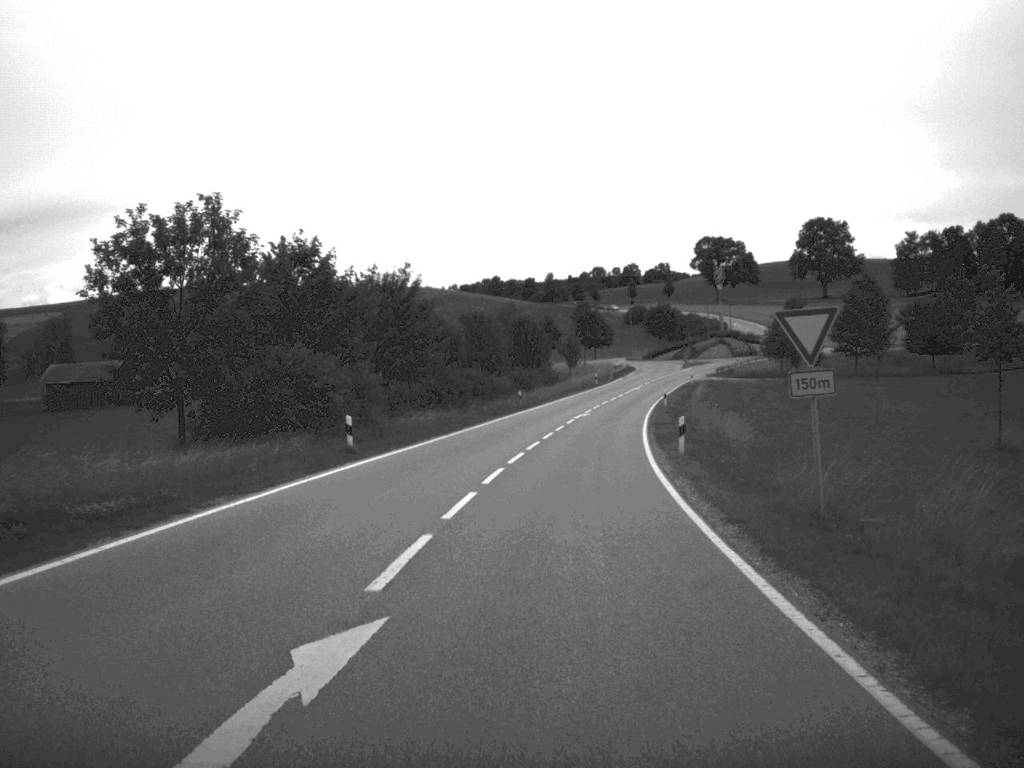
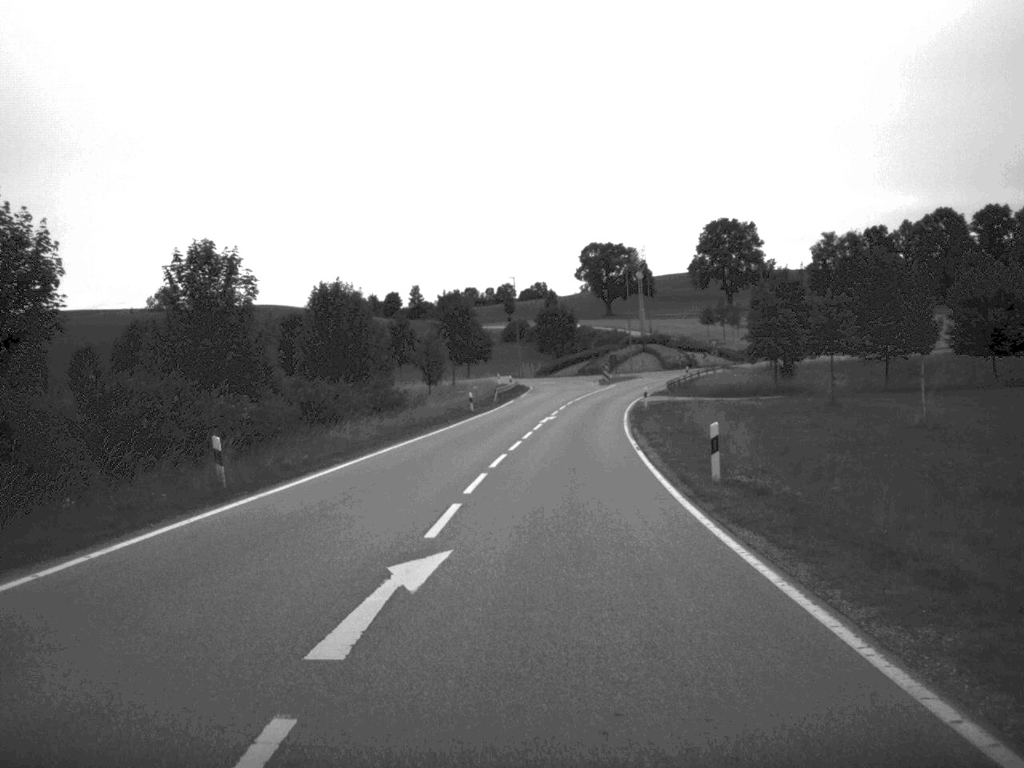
(+2.4, +48.5) m; +5°
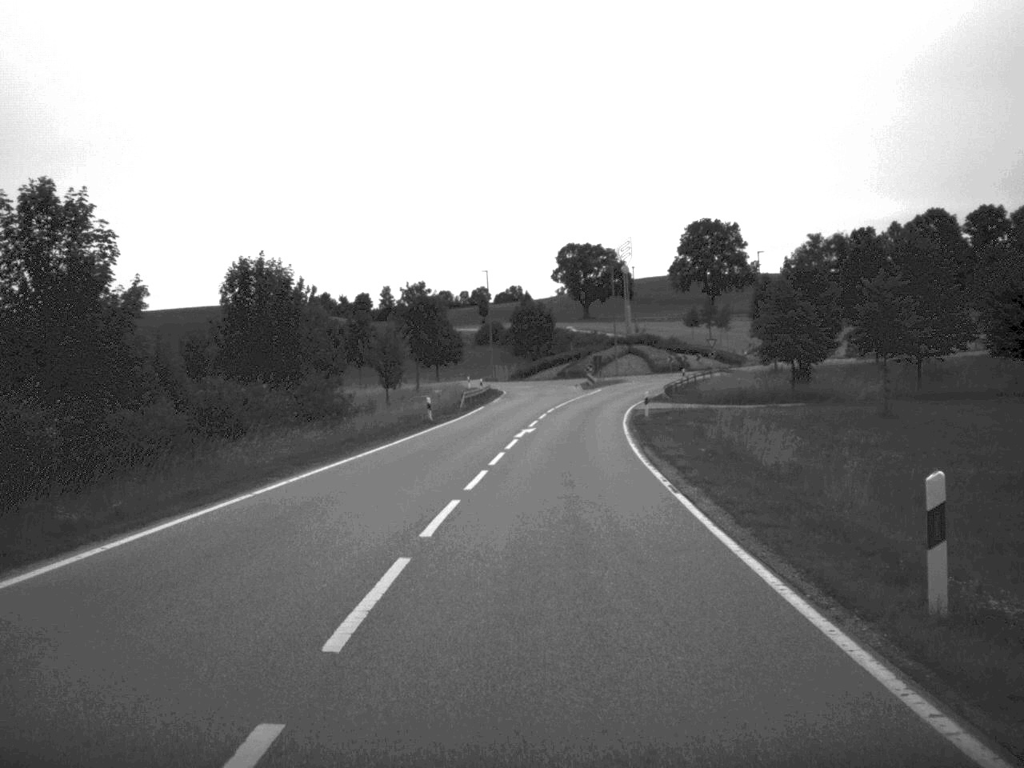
(+0.1, +11.6) m; +1°
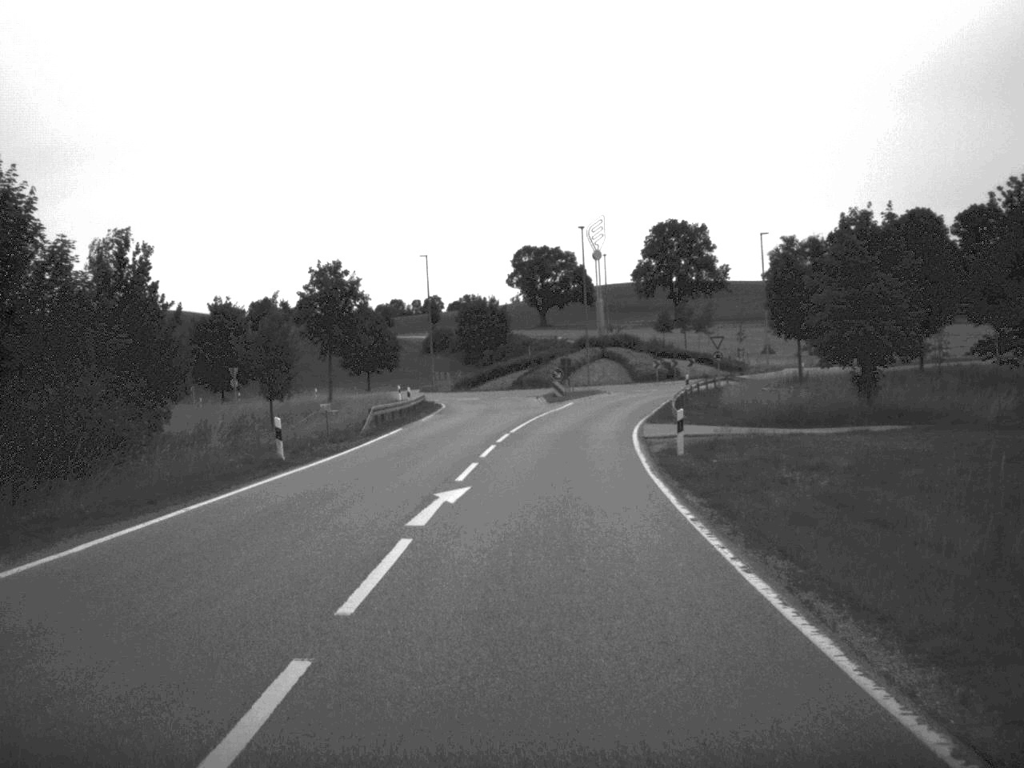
(+0.4, +21.9) m; +2°
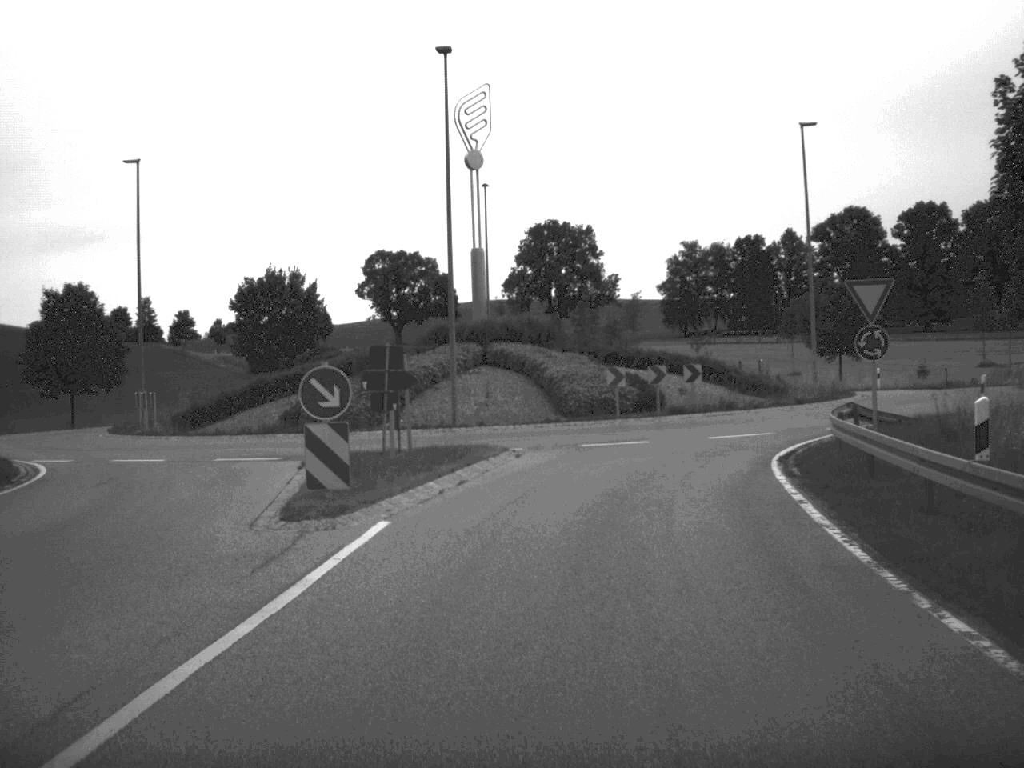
(+2.0, +47.2) m; +6°
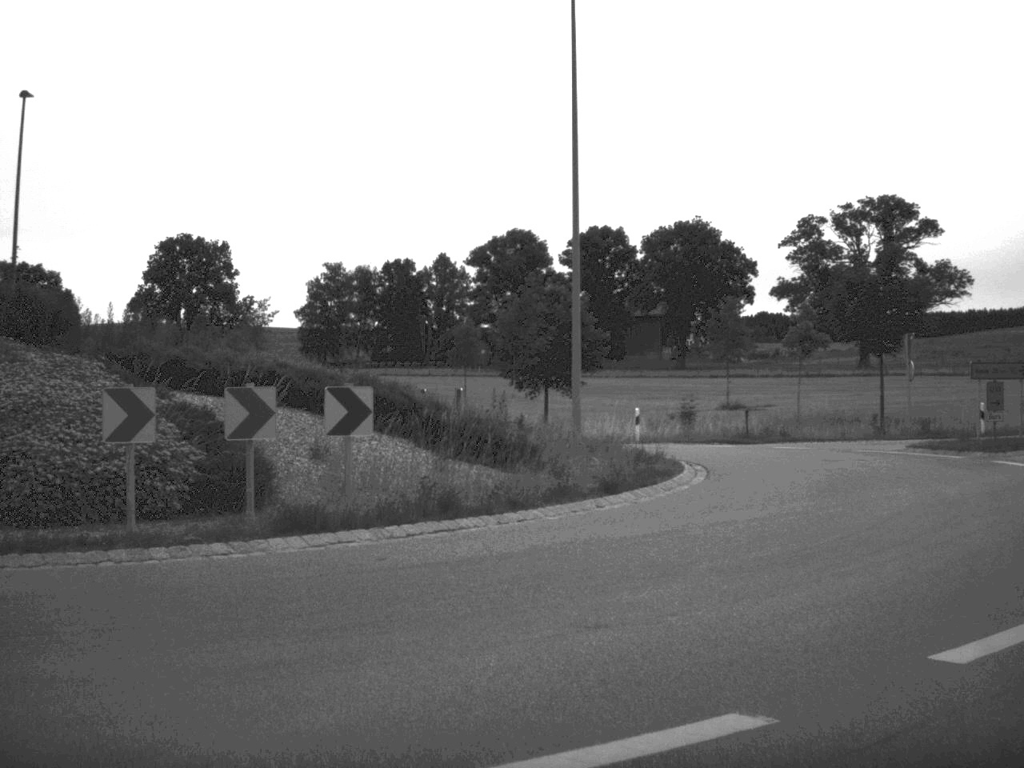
(+2.3, +22.4) m; +16°
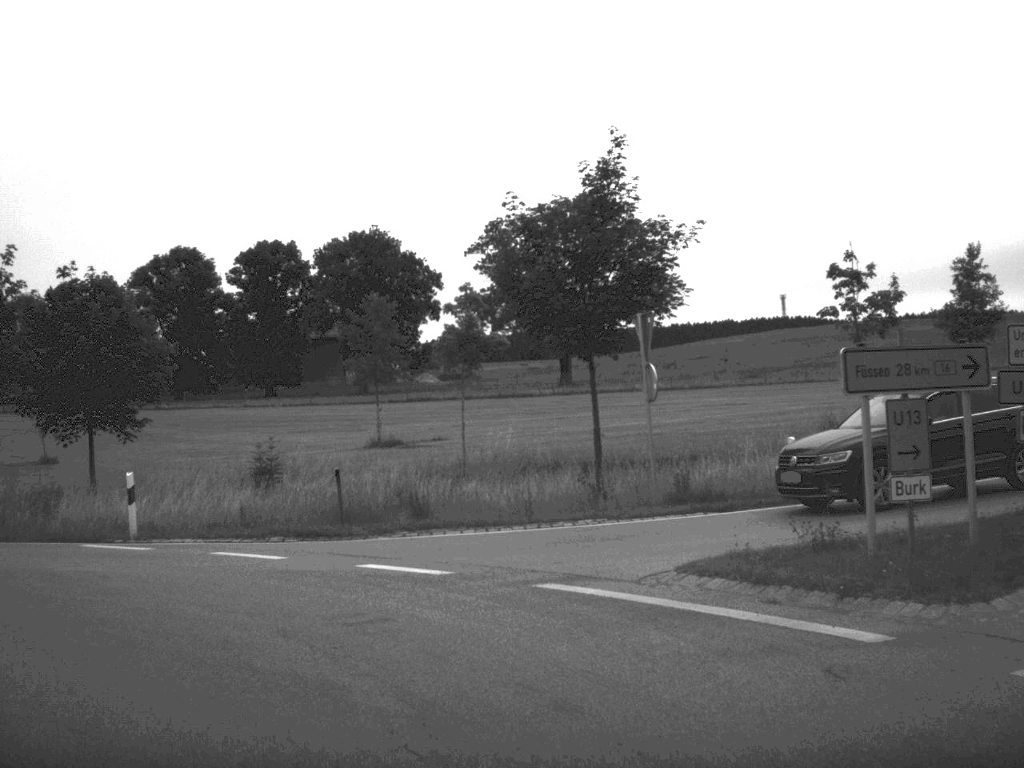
(+4.2, +17.3) m; +12°
